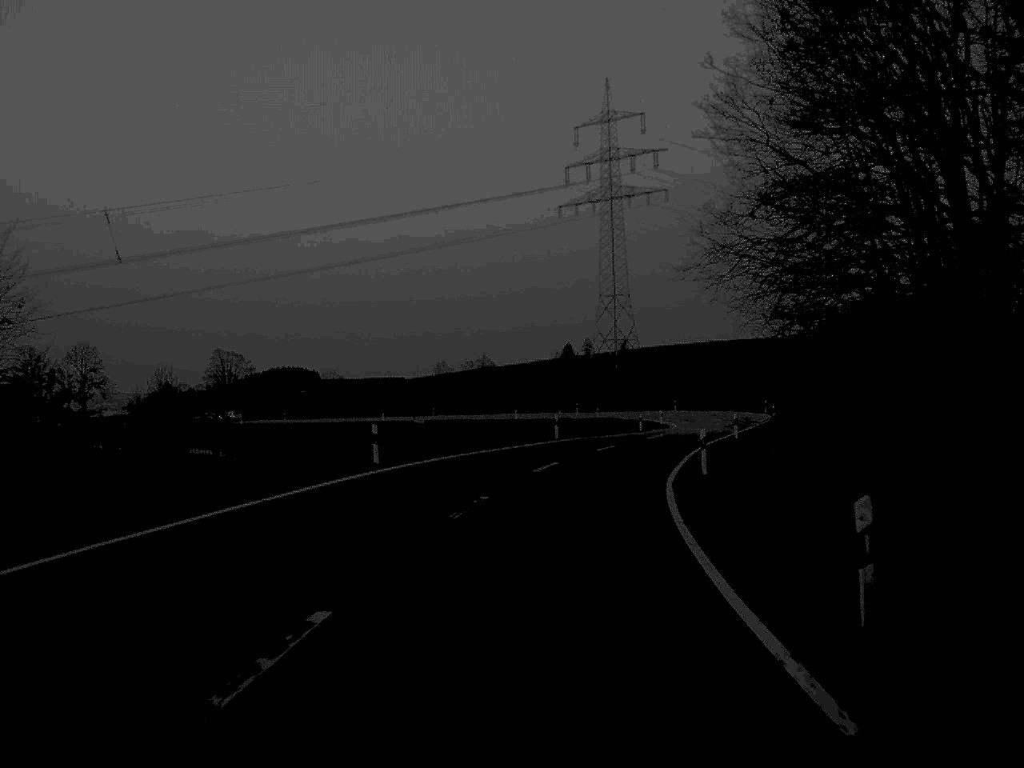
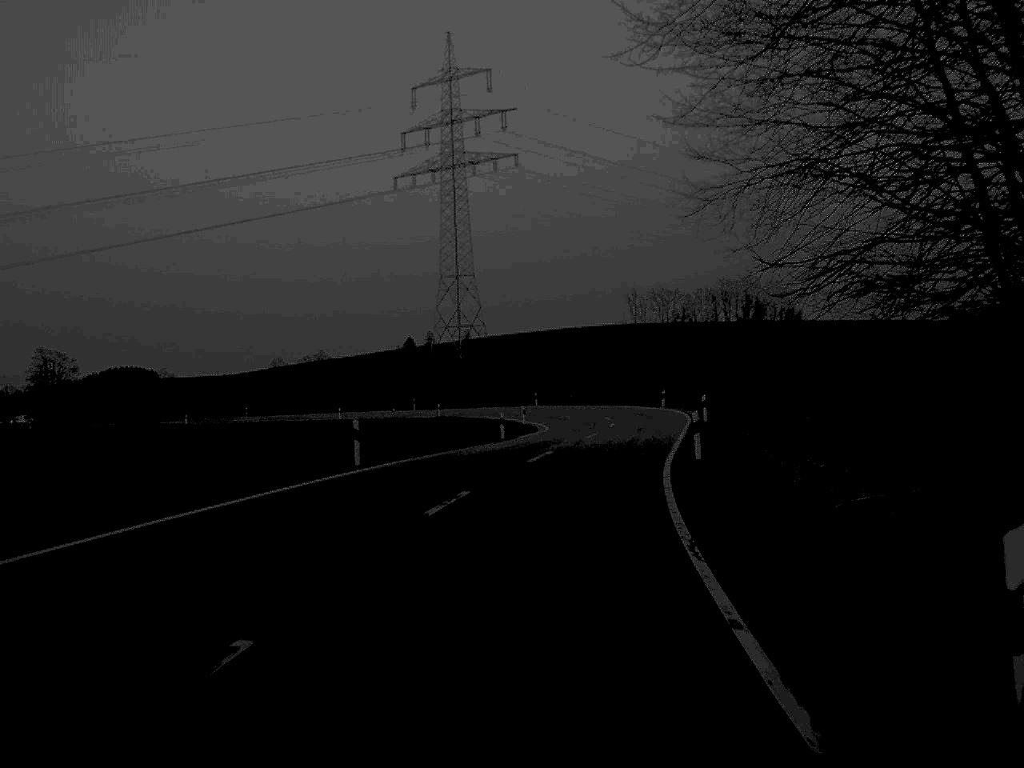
(+1.5, +24.7) m; +7°
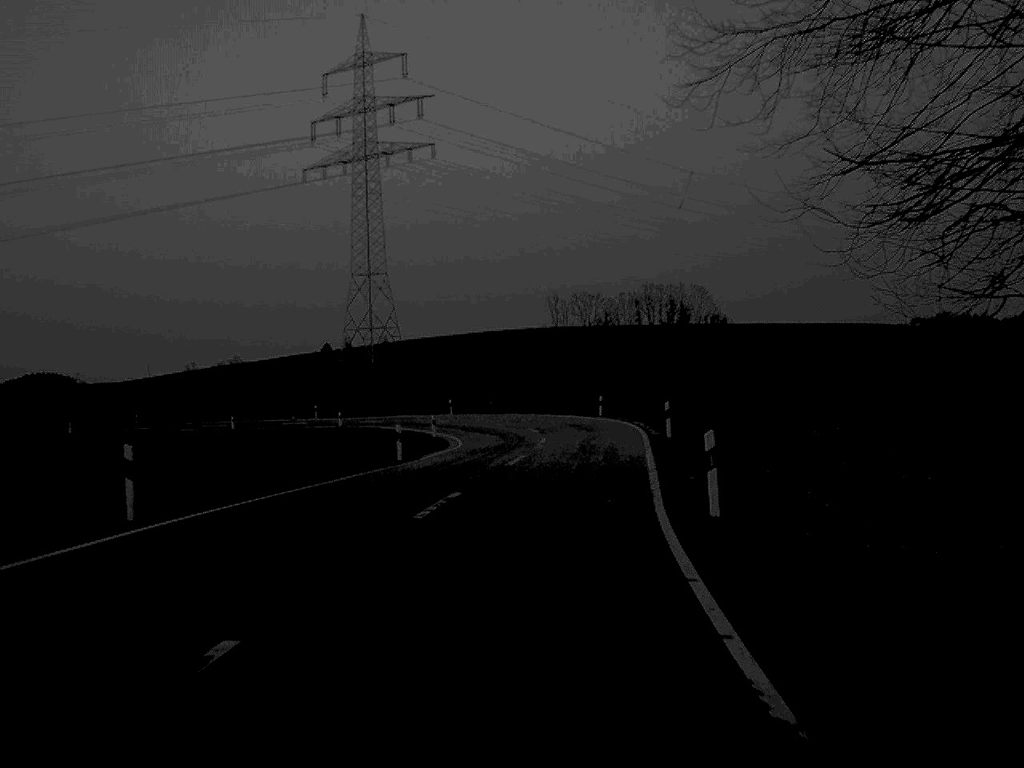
(+0.4, +11.8) m; +4°
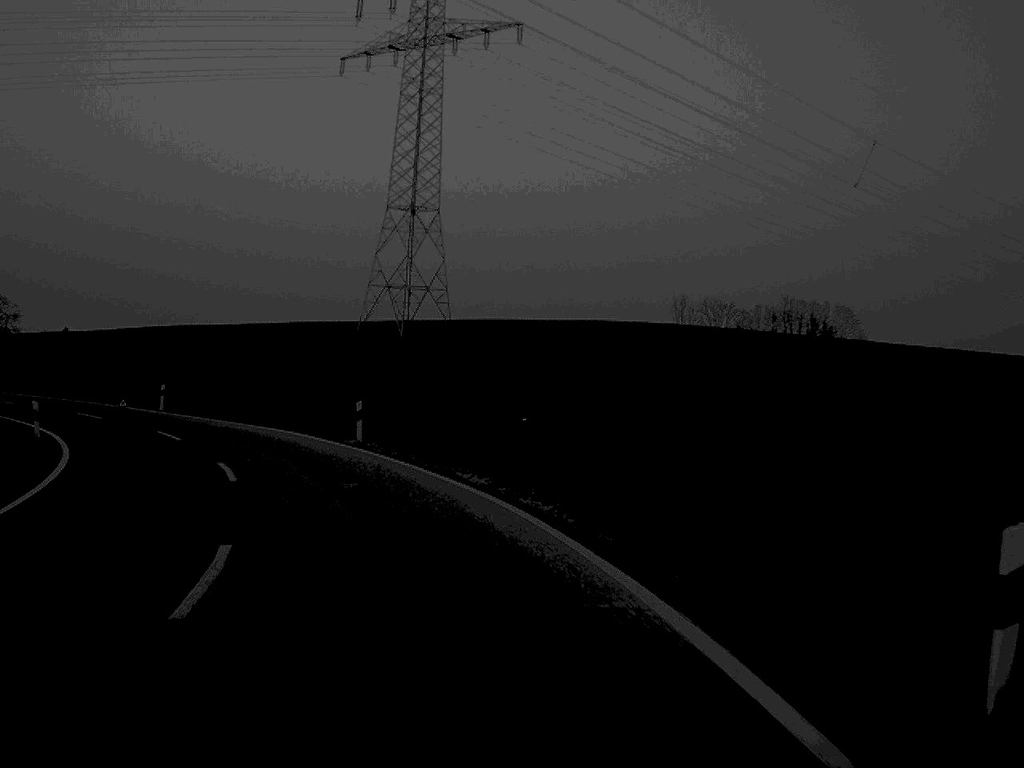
(+1.9, +55.1) m; -6°
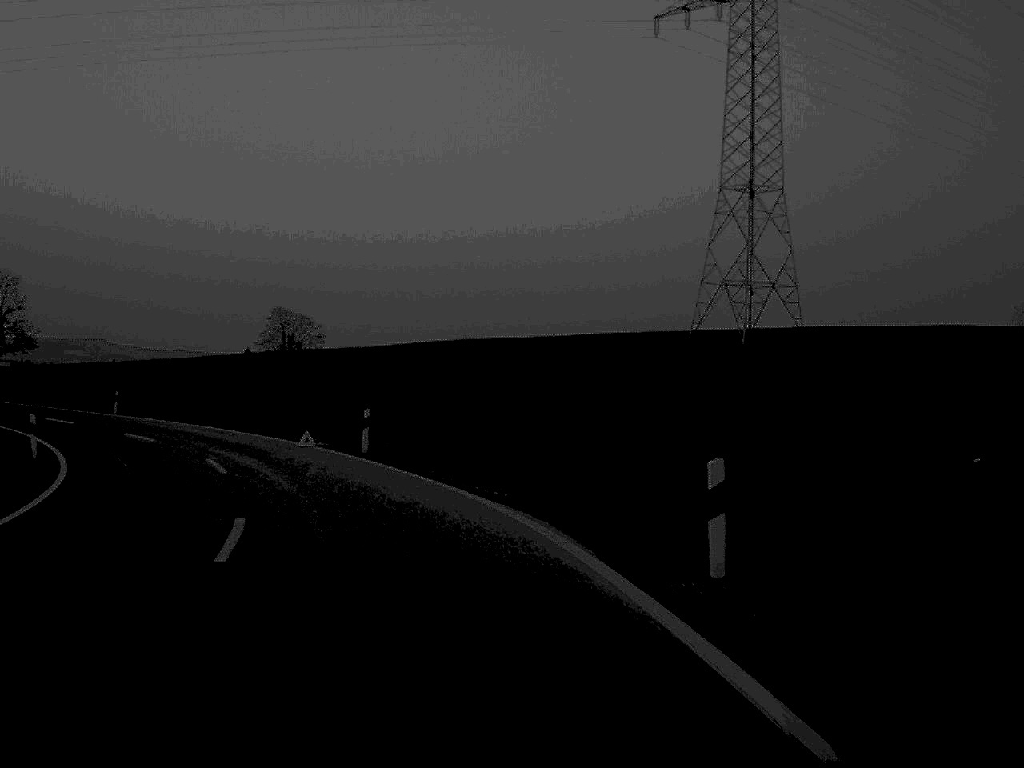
(-2.6, +20.8) m; -15°
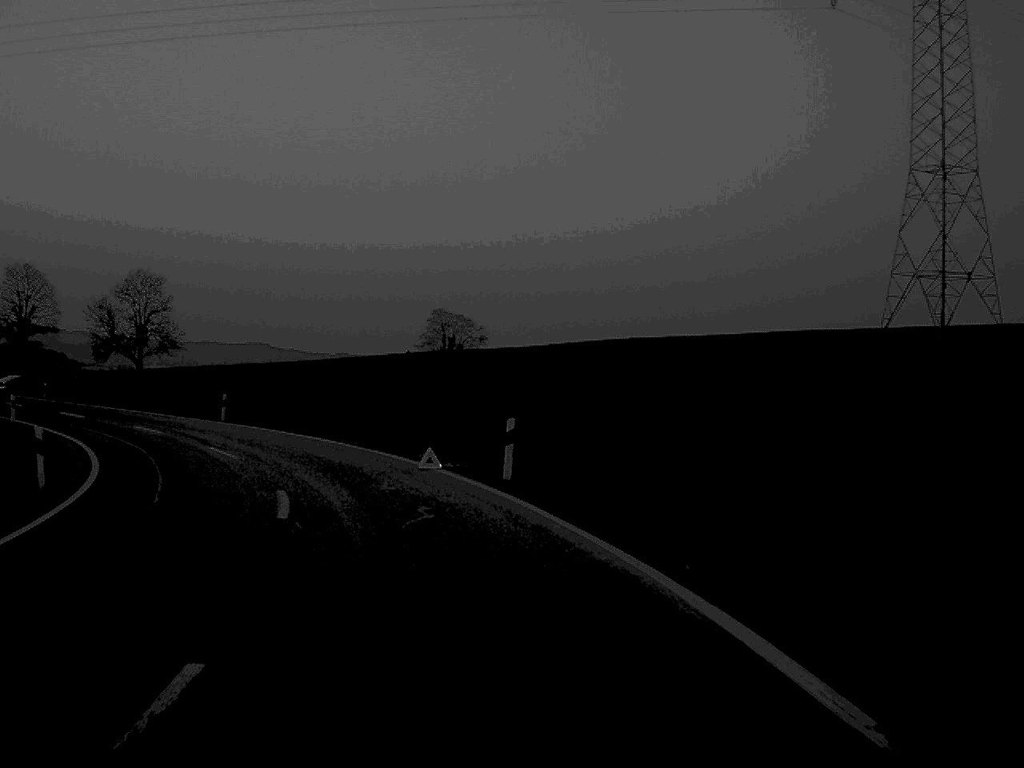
(-0.6, +8.7) m; -7°
